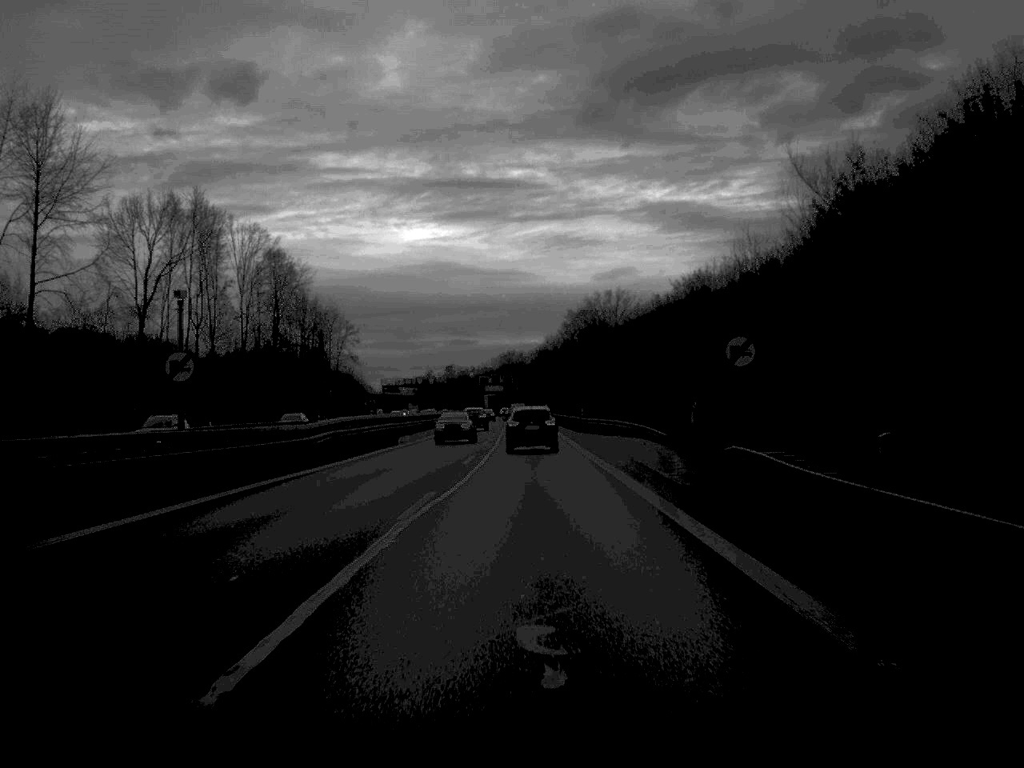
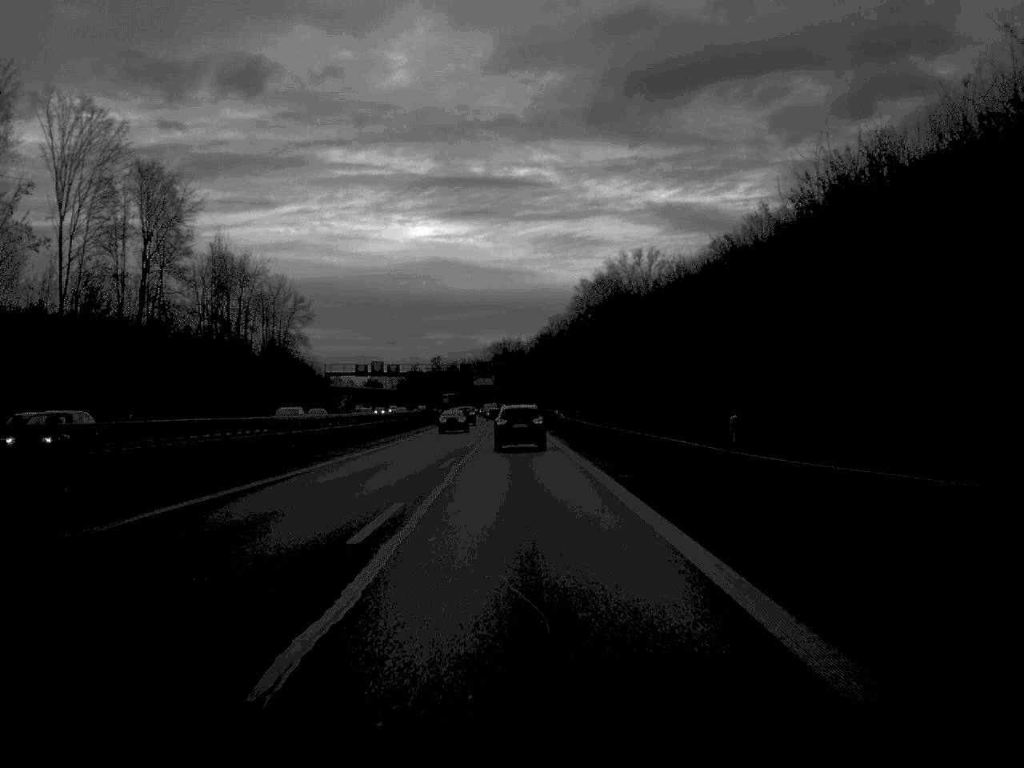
(+0.1, +57.7) m; 0°
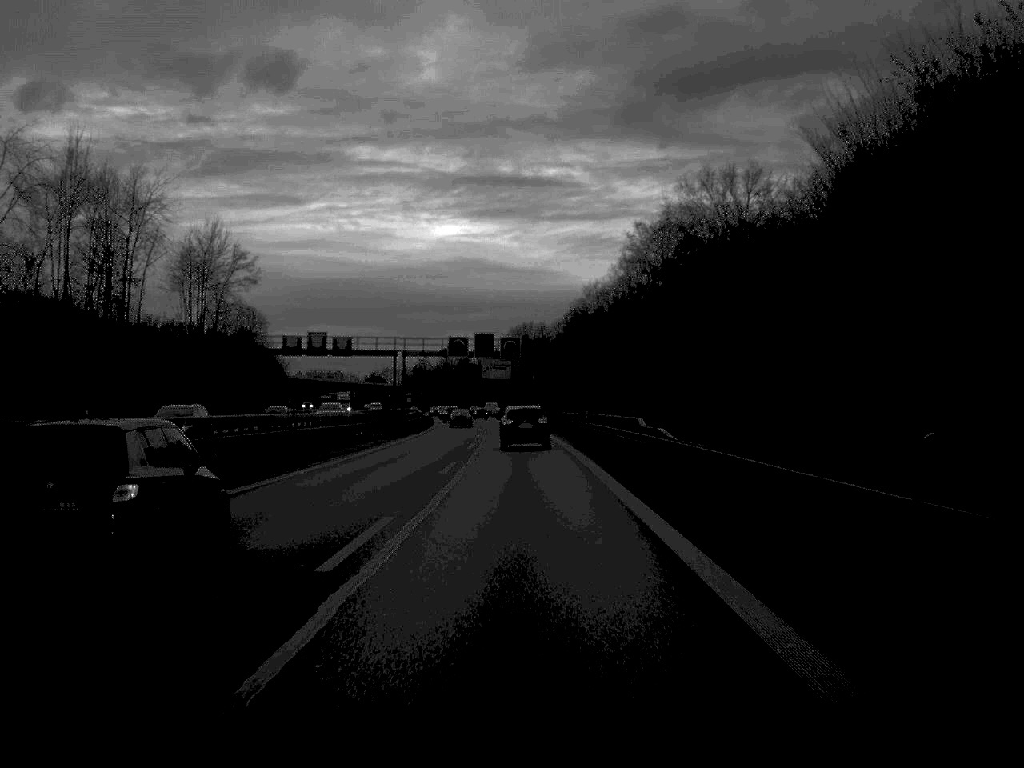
(-0.4, +57.4) m; -1°
